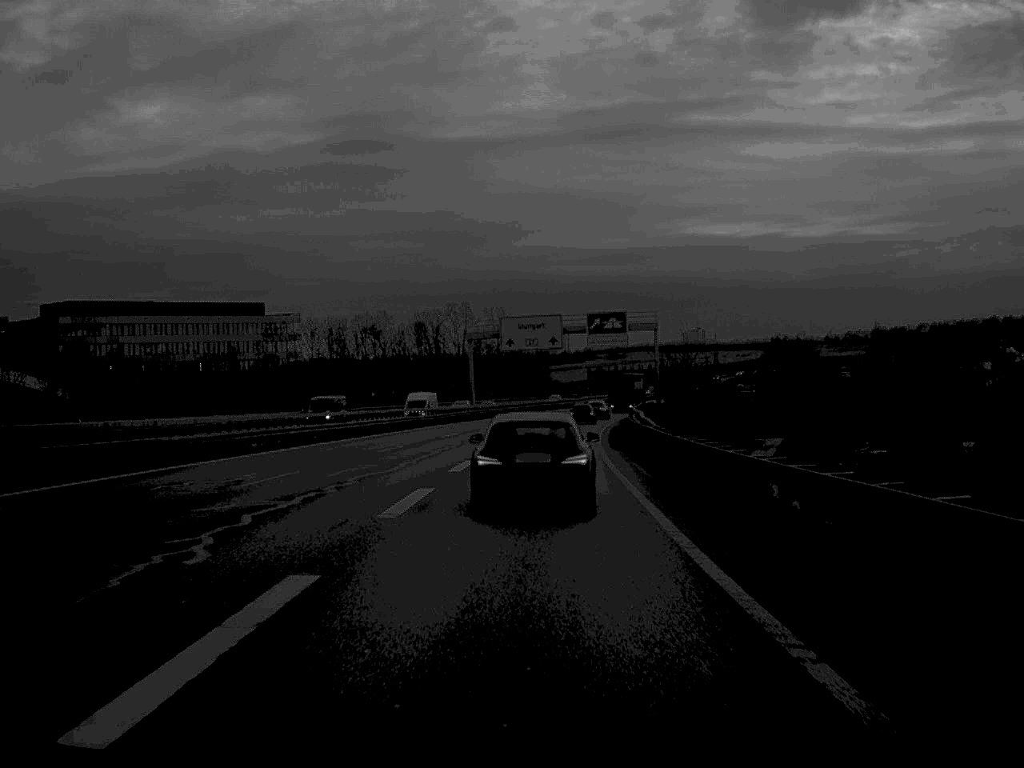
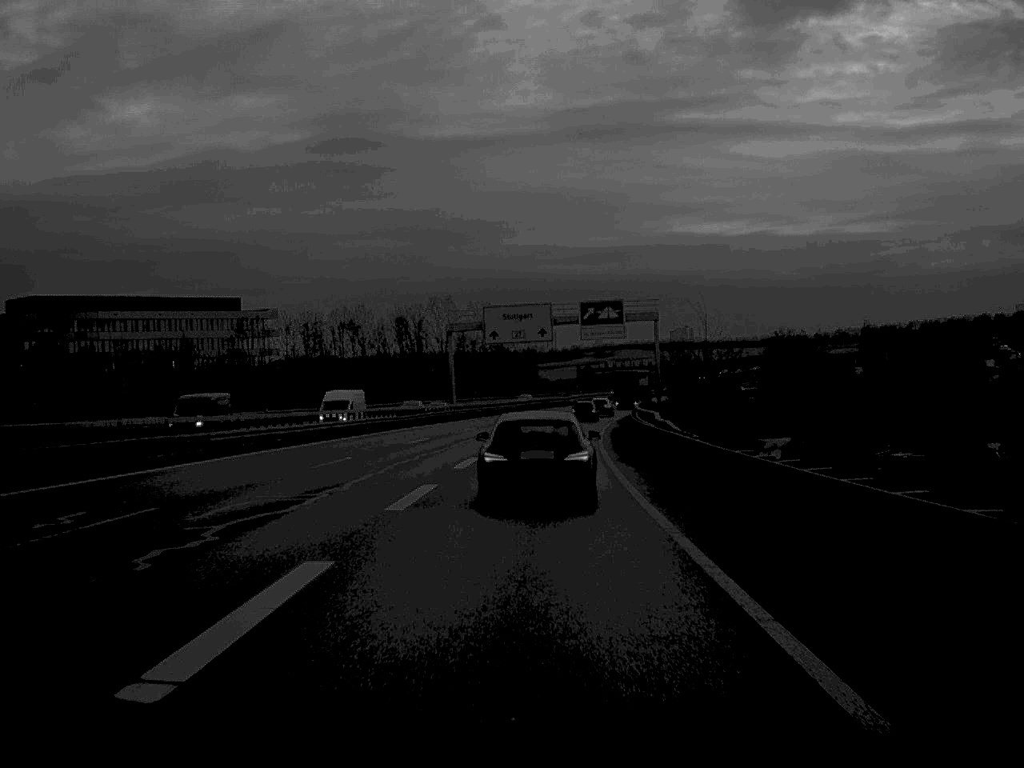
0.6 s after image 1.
(+0.1, +10.8) m; +1°
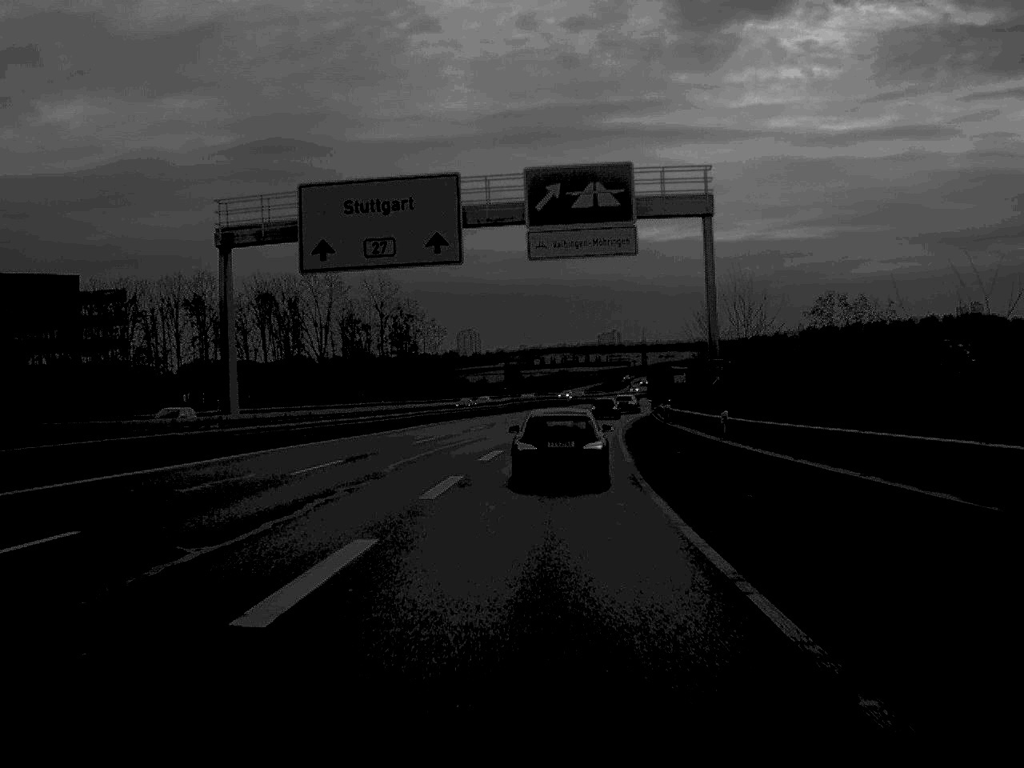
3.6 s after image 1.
(+1.6, +57.1) m; +3°
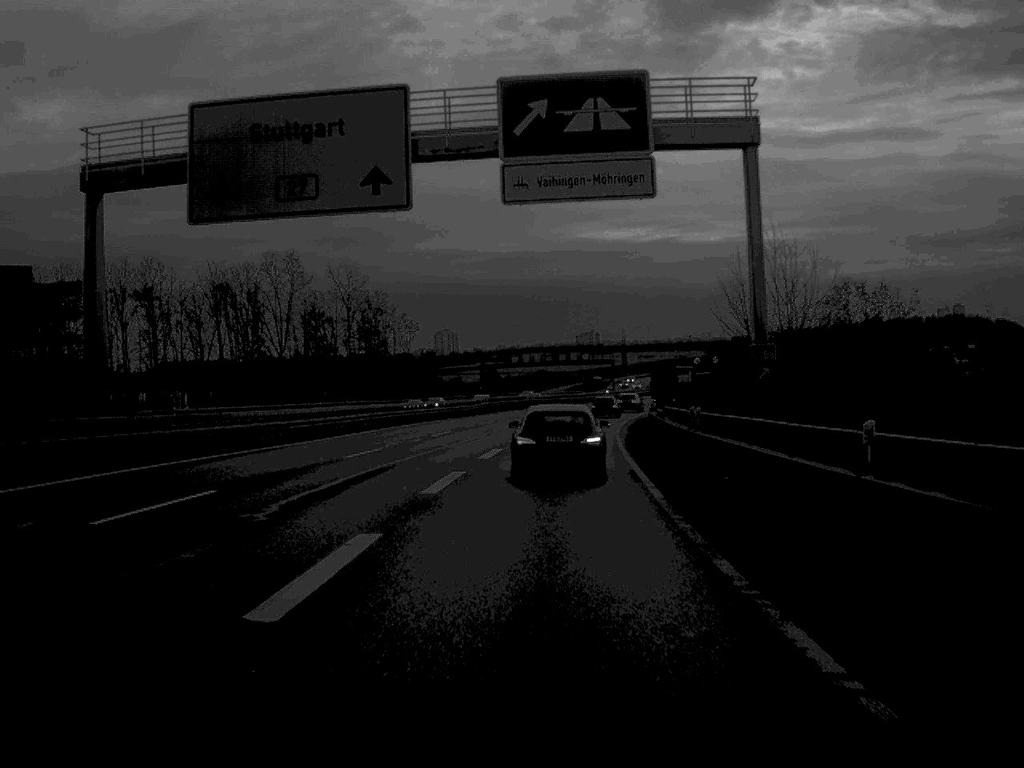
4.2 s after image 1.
(+0.1, +11.7) m; +1°
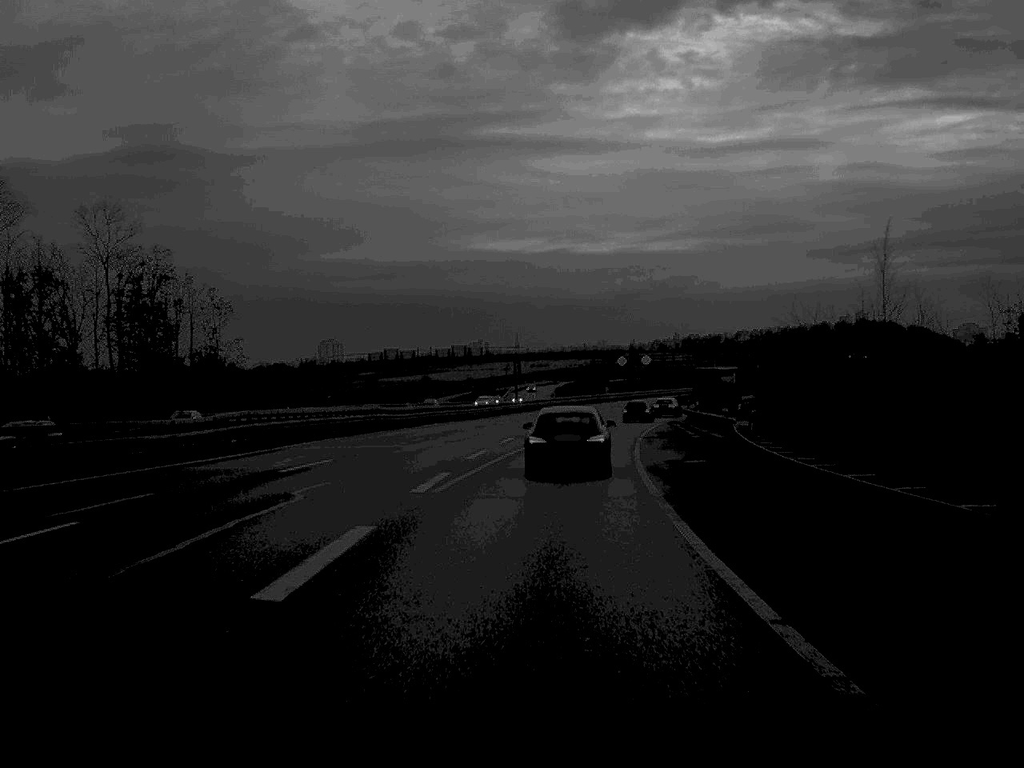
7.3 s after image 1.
(+2.4, +58.2) m; +5°
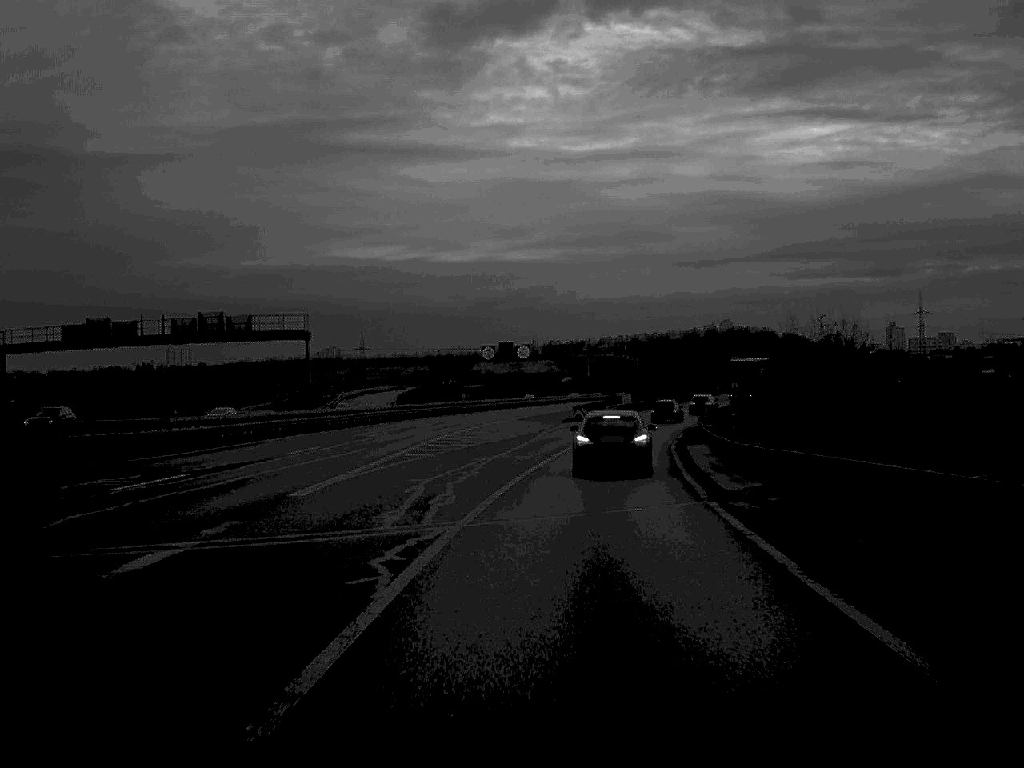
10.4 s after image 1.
(+3.2, +58.0) m; +7°
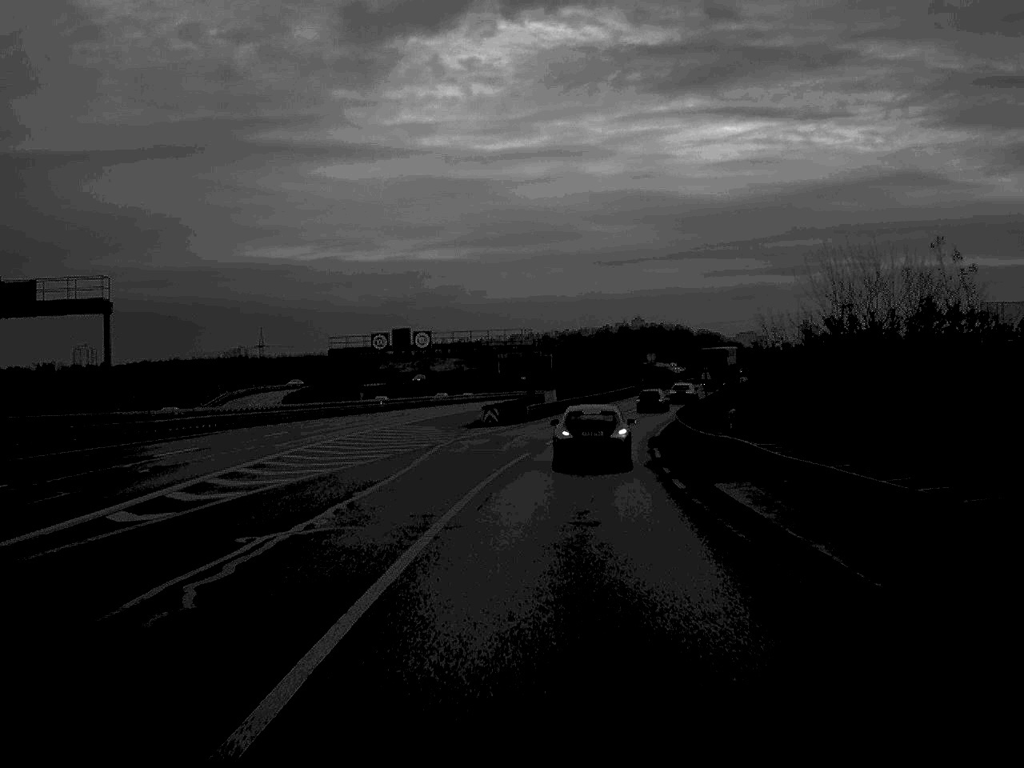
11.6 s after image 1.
(+0.8, +22.4) m; +4°
